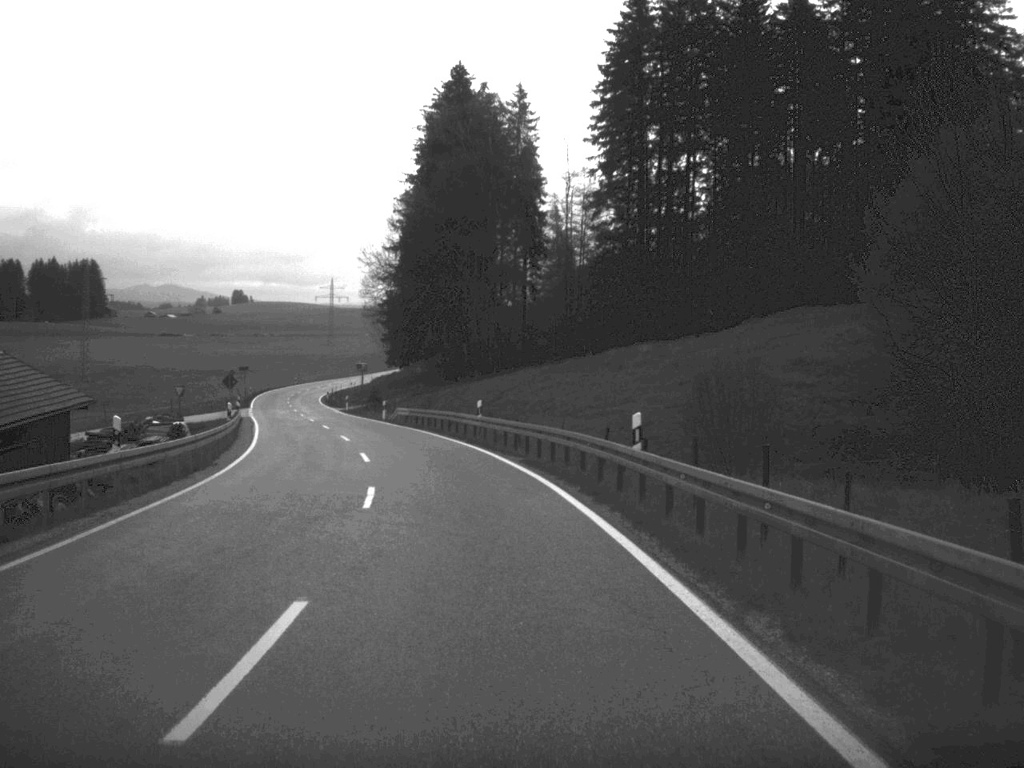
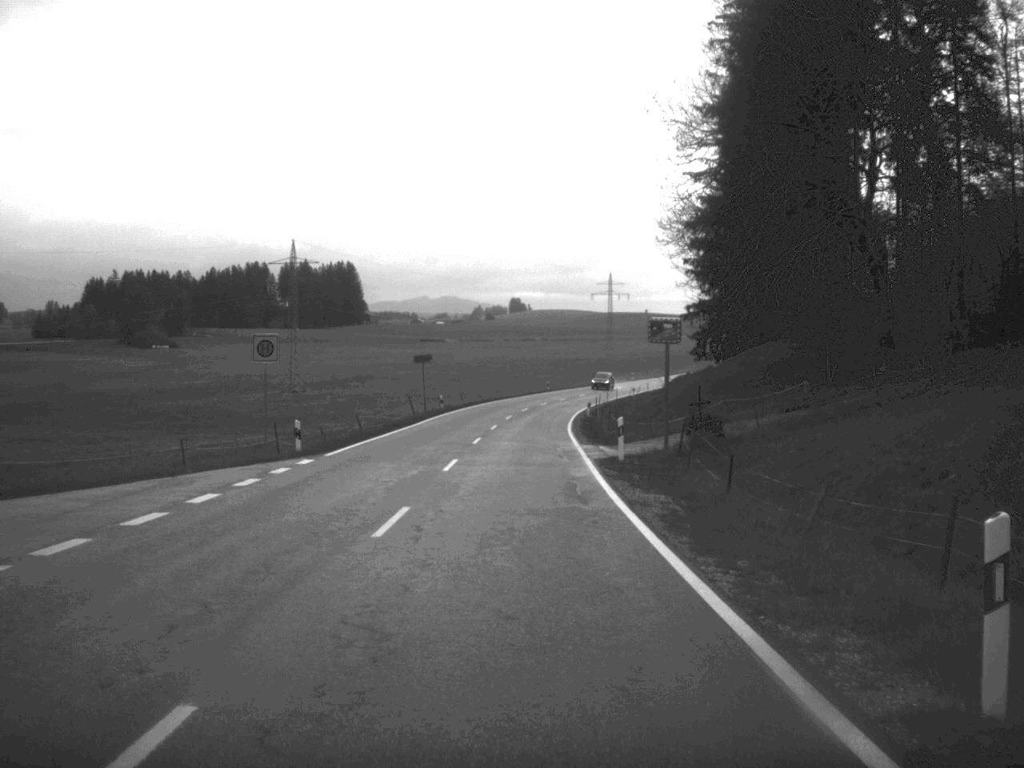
(-8.2, +61.4) m; -13°
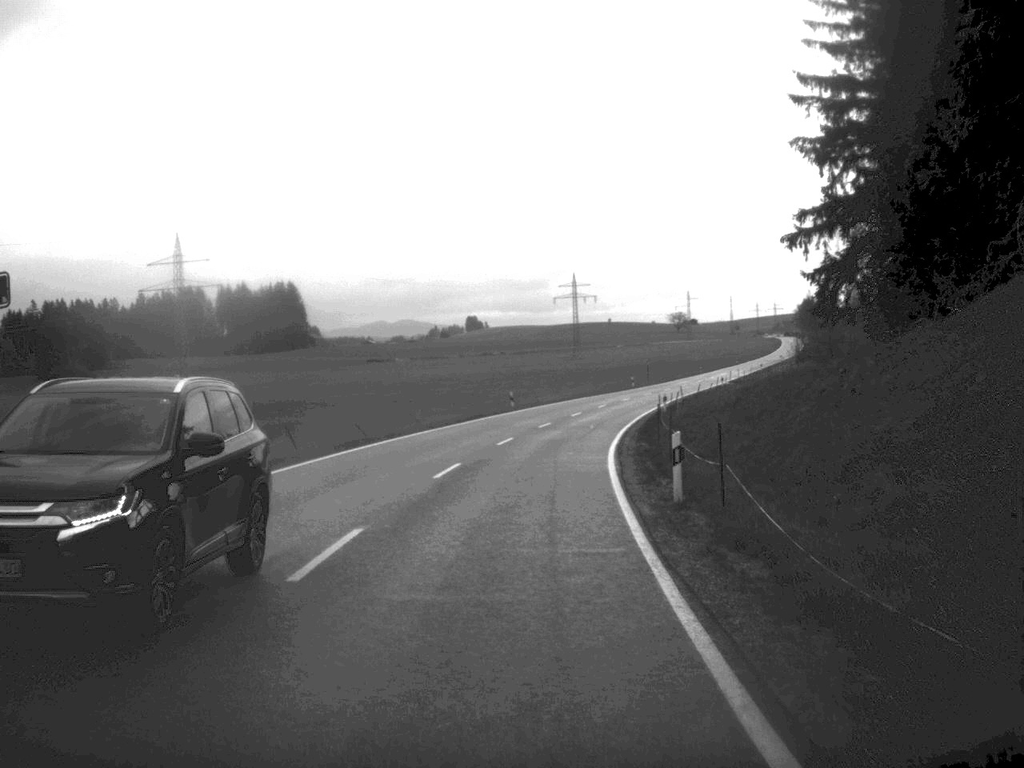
(+0.6, +50.4) m; +2°
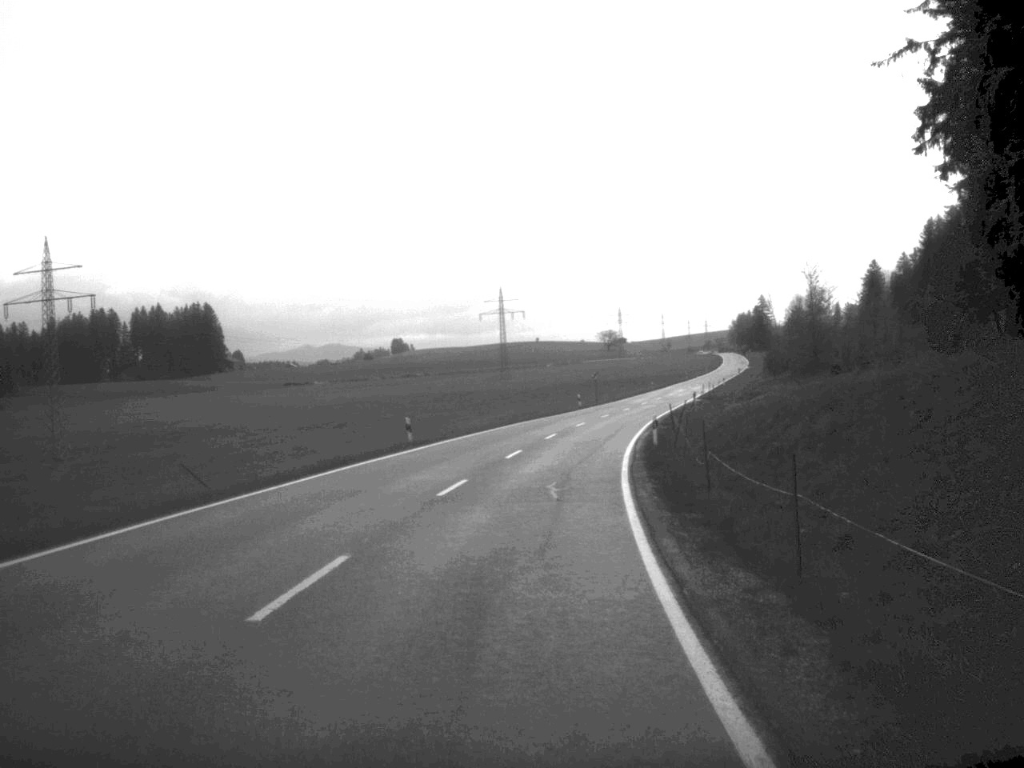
(+0.6, +24.5) m; +3°
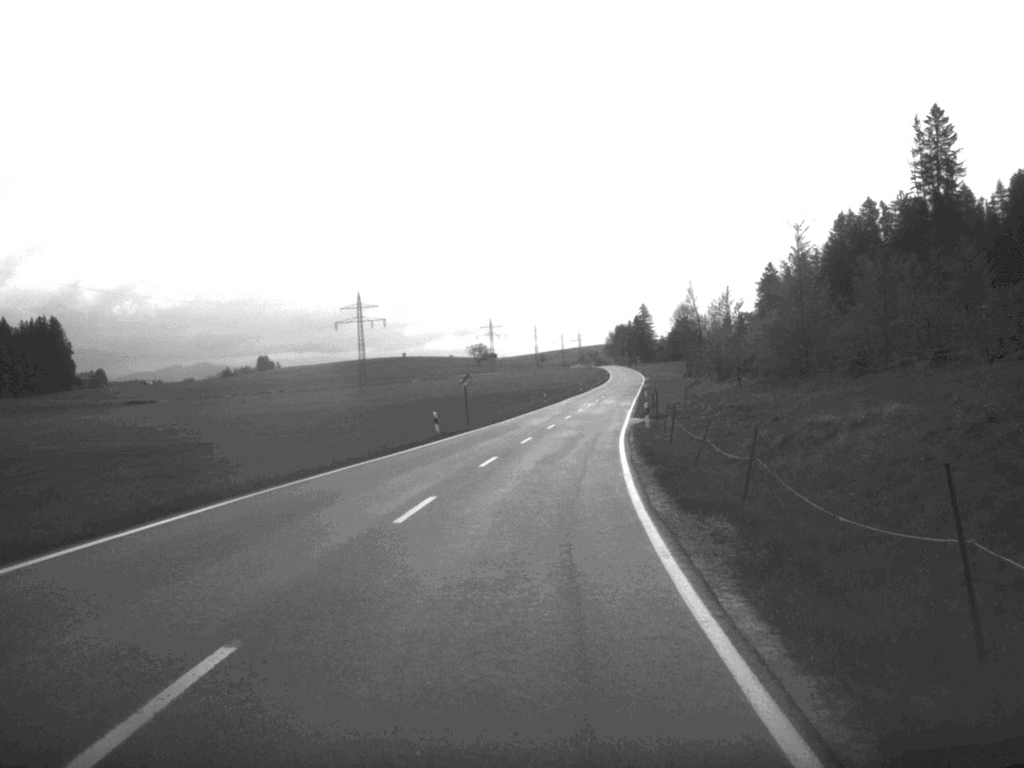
(+2.0, +39.8) m; +6°
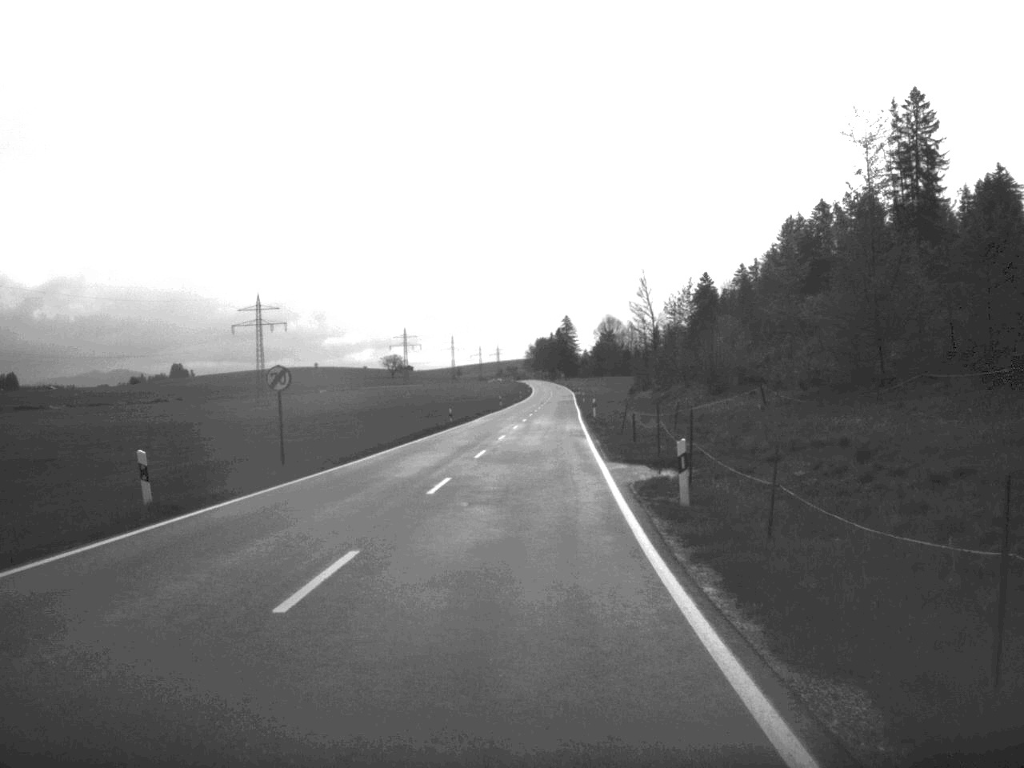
(+1.0, +29.5) m; +4°
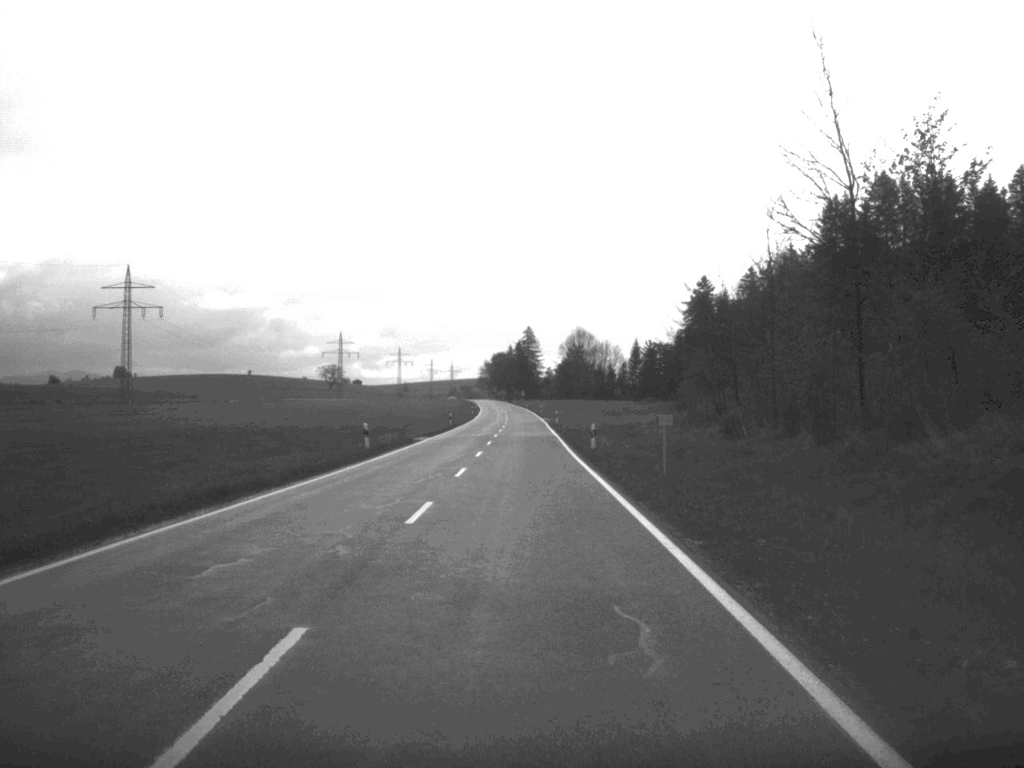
(+1.4, +74.8) m; +2°
